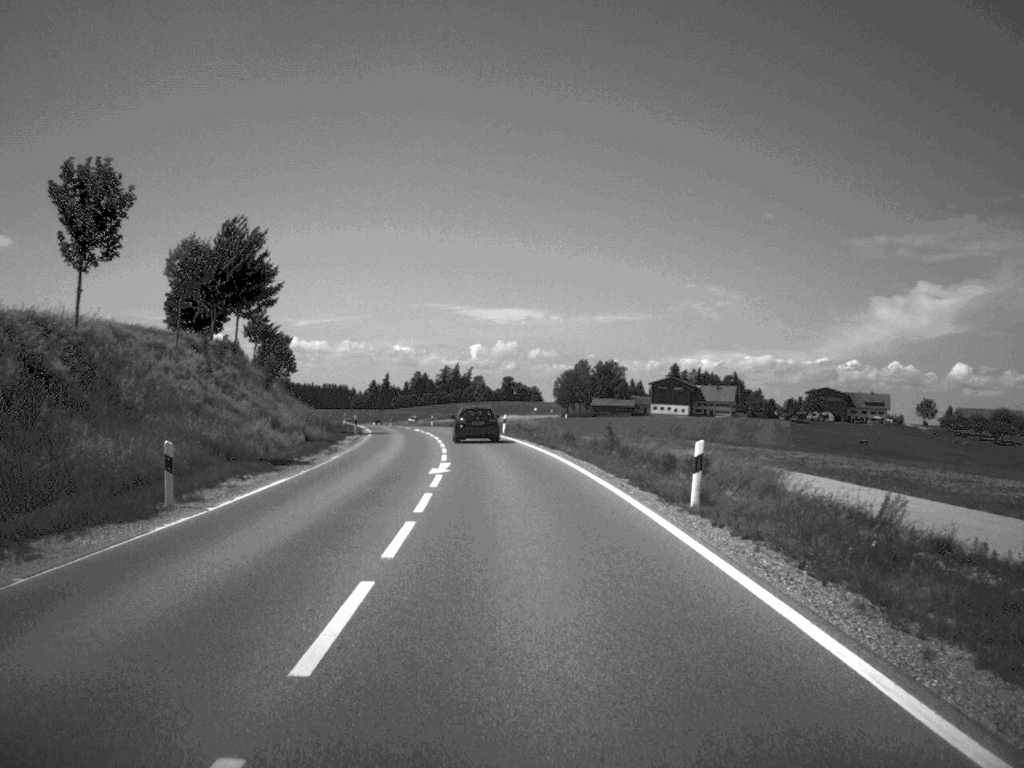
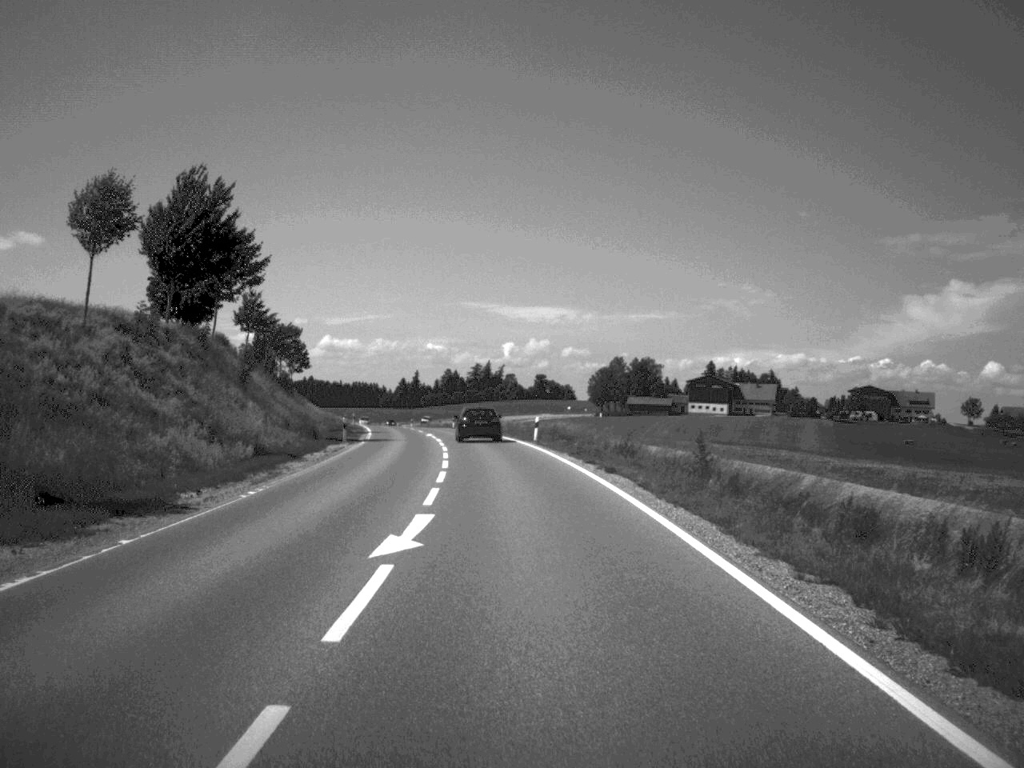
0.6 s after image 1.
(-0.2, +15.1) m; -1°
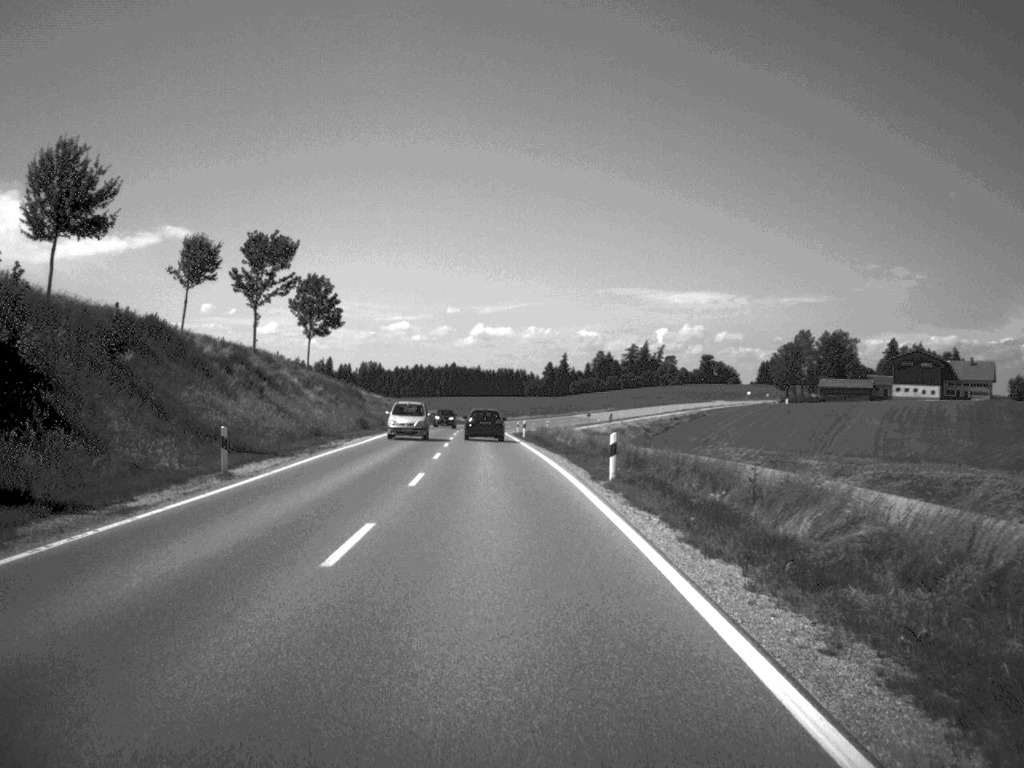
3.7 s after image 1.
(-4.4, +75.6) m; -7°
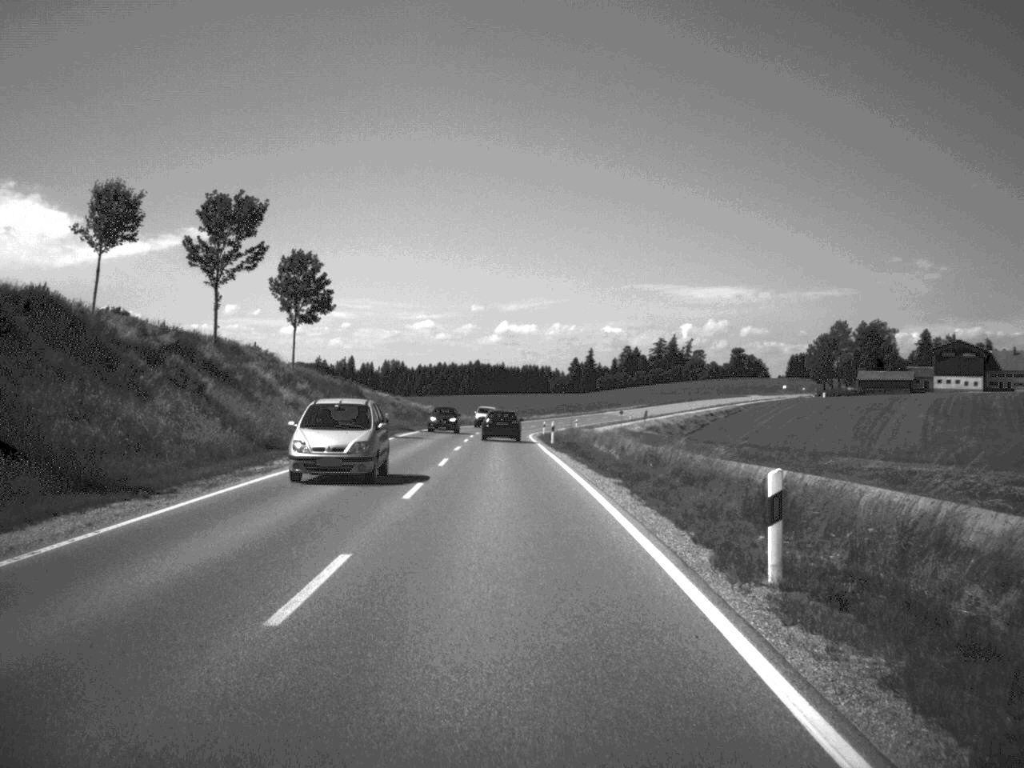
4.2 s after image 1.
(-0.2, +14.7) m; -1°
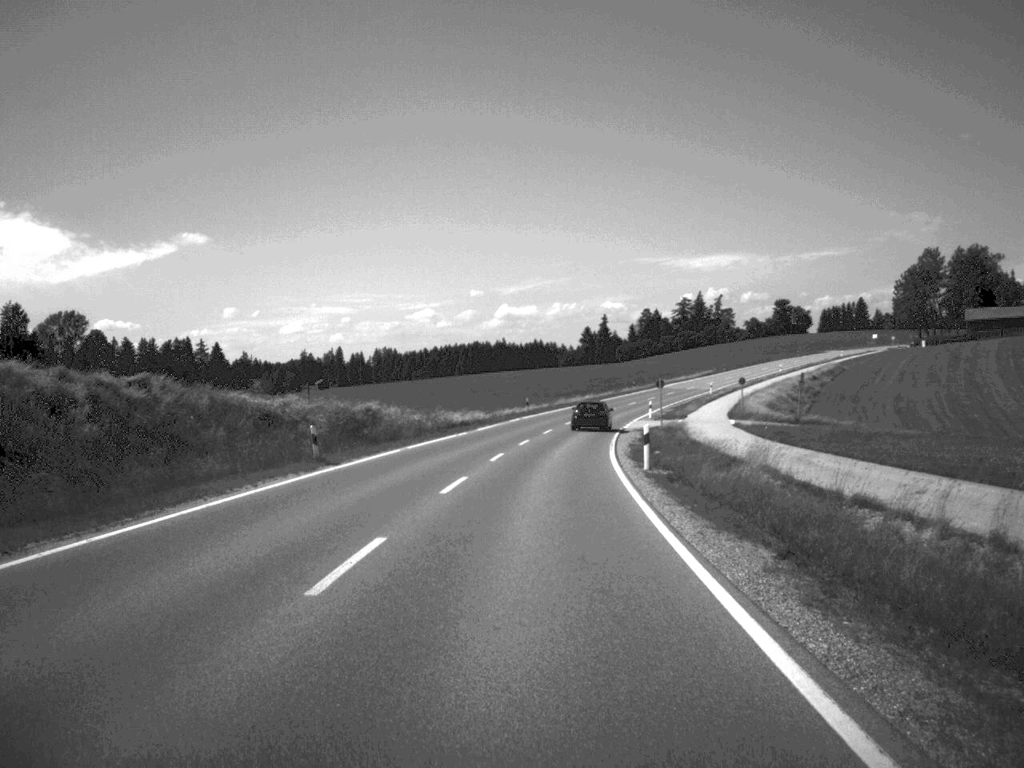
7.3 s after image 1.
(-1.2, +78.6) m; 0°
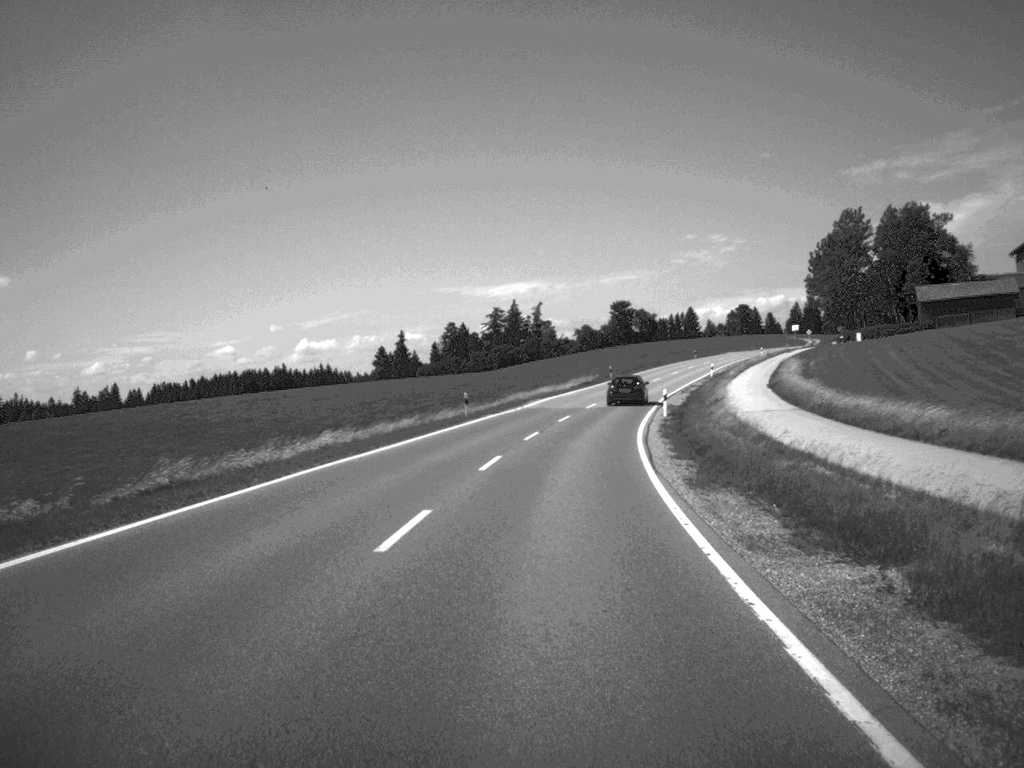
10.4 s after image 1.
(+5.1, +77.7) m; +9°
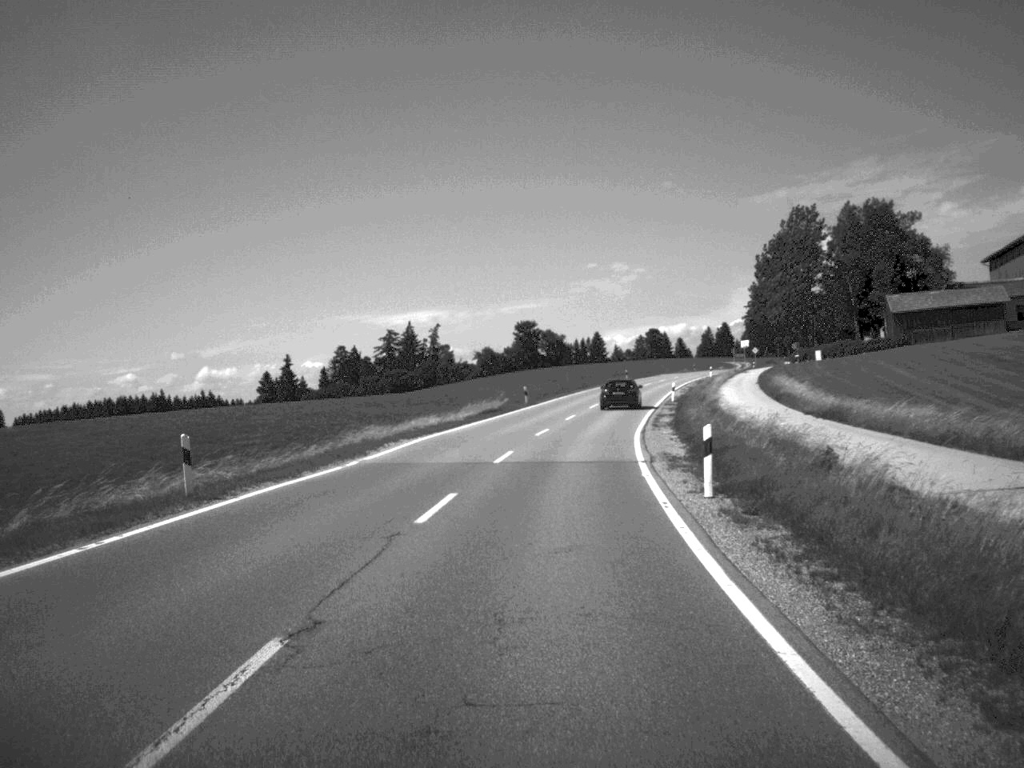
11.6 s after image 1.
(+1.2, +31.1) m; +4°
